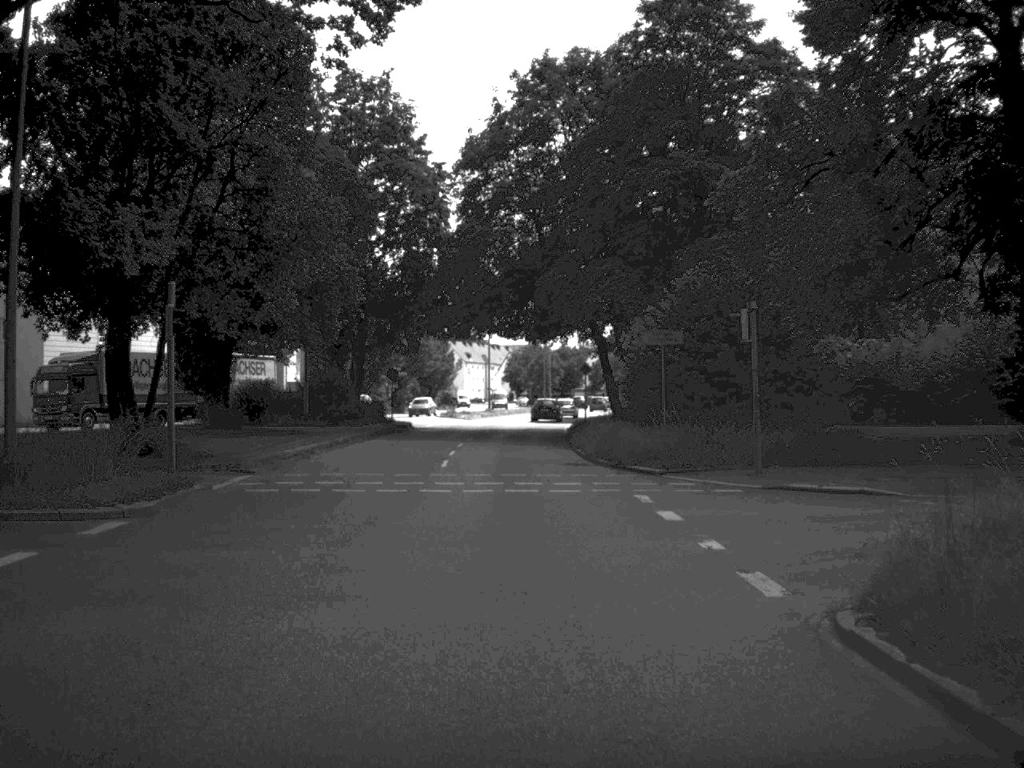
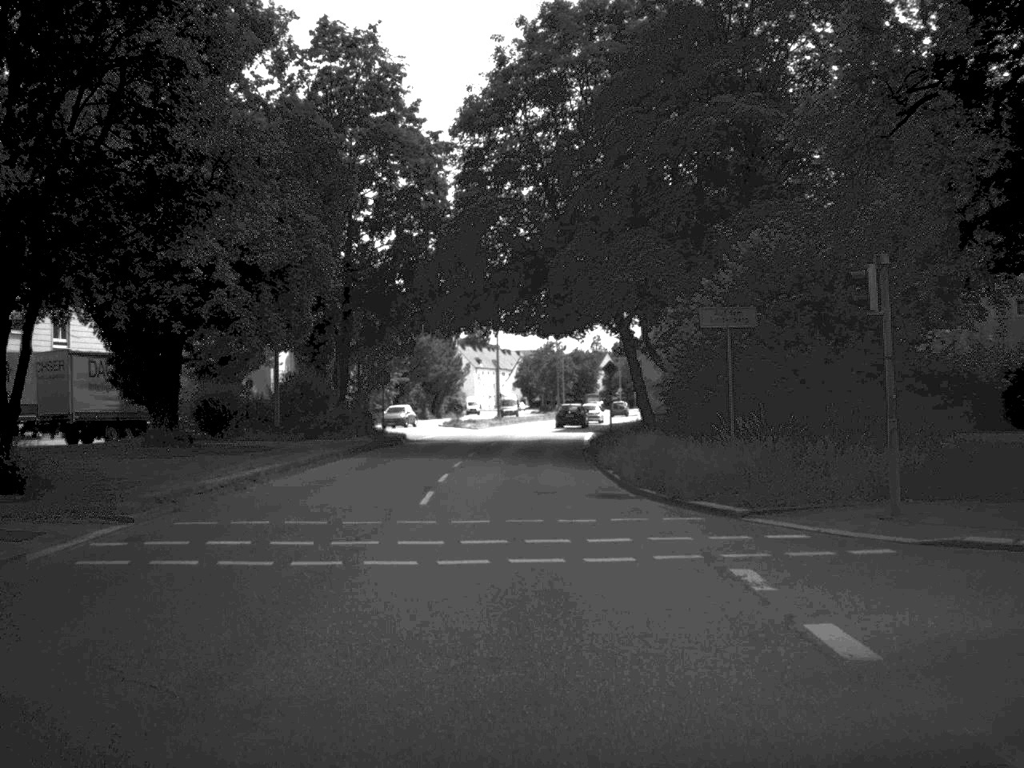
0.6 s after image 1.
(0.0, +8.5) m; -1°
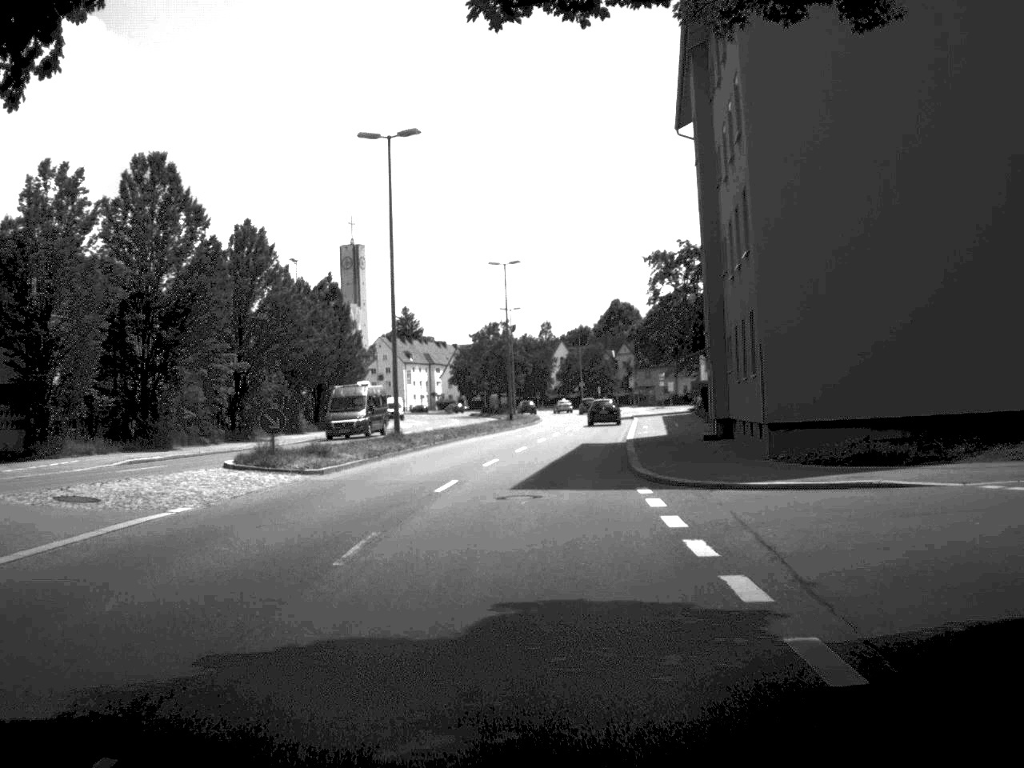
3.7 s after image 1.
(+0.2, +44.5) m; +2°
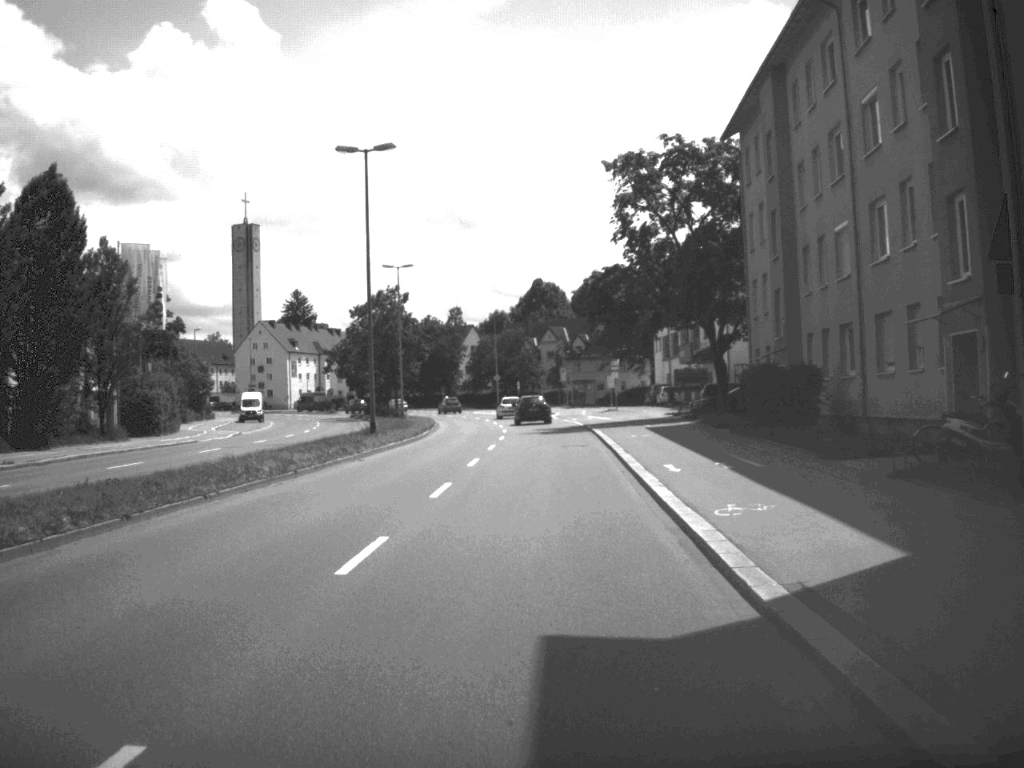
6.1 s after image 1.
(+1.1, +36.3) m; +4°
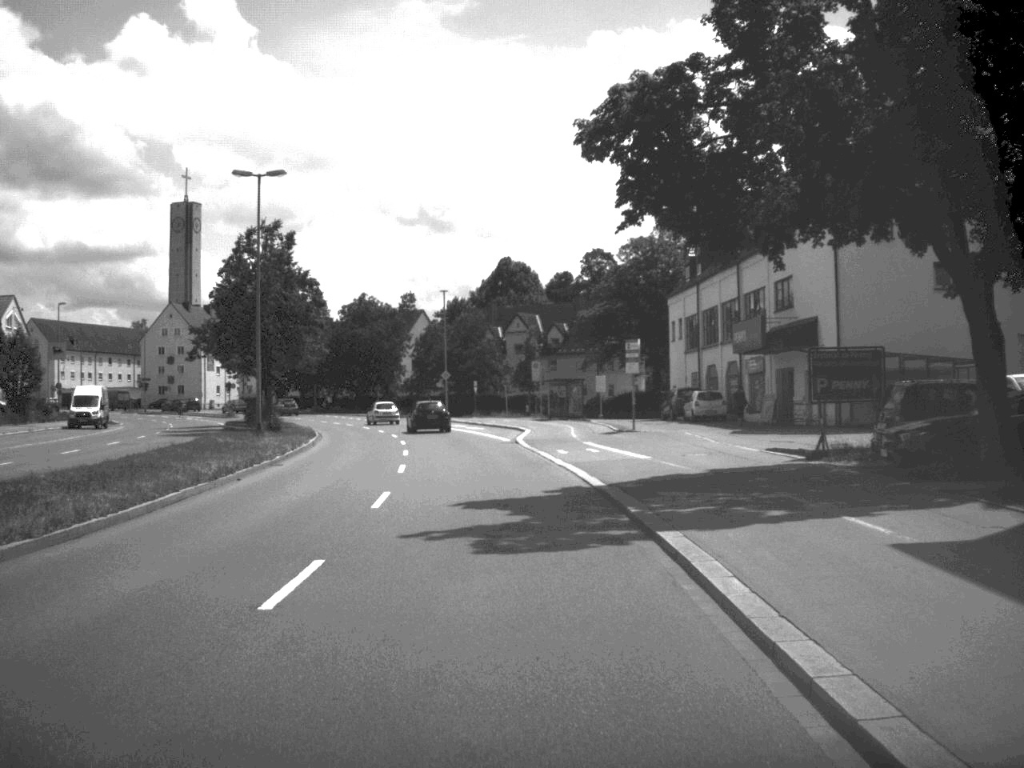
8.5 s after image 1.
(+0.7, +35.7) m; +1°
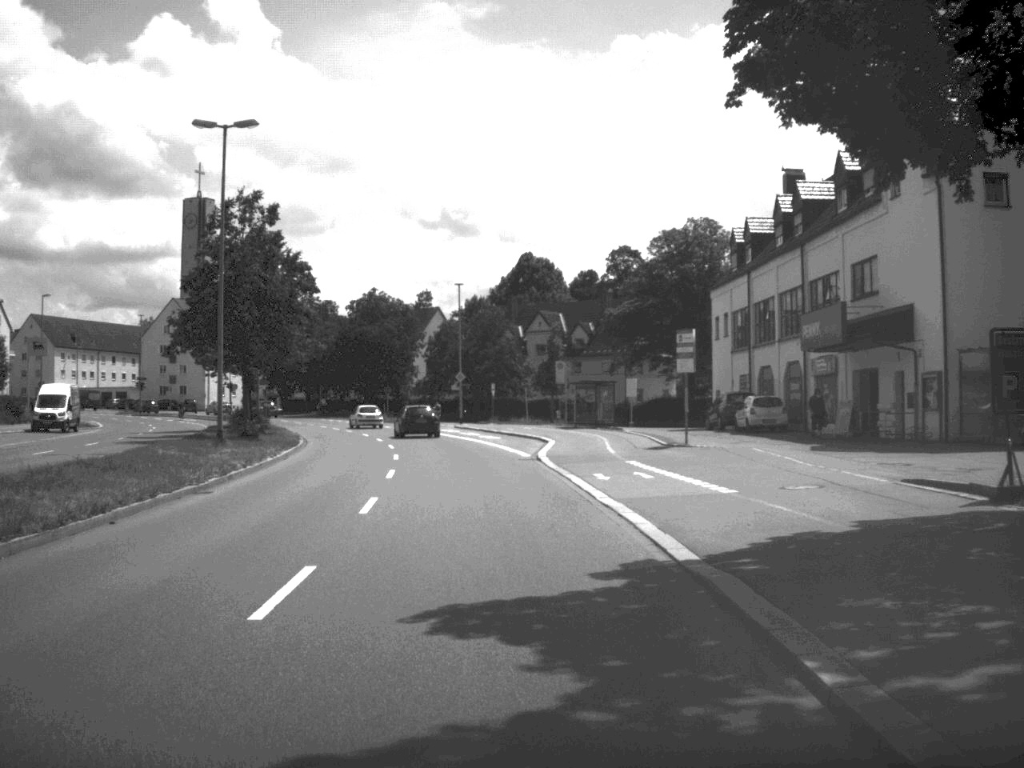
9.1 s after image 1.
(-0.1, +9.3) m; -1°
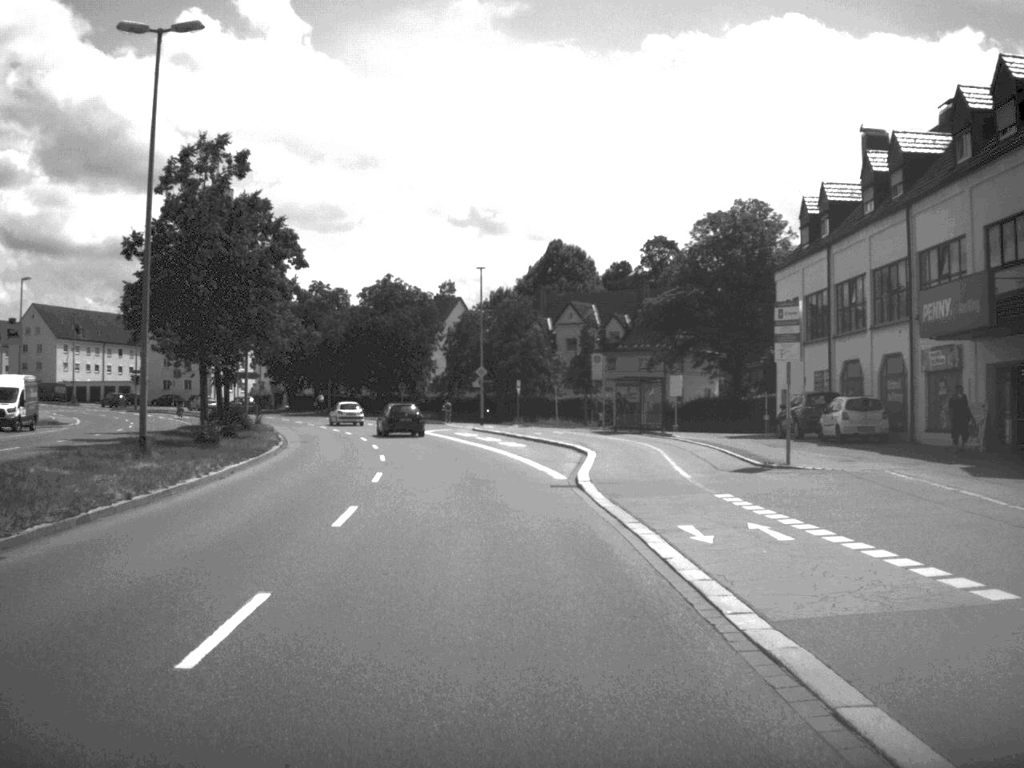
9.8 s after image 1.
(-0.1, +10.6) m; -1°
